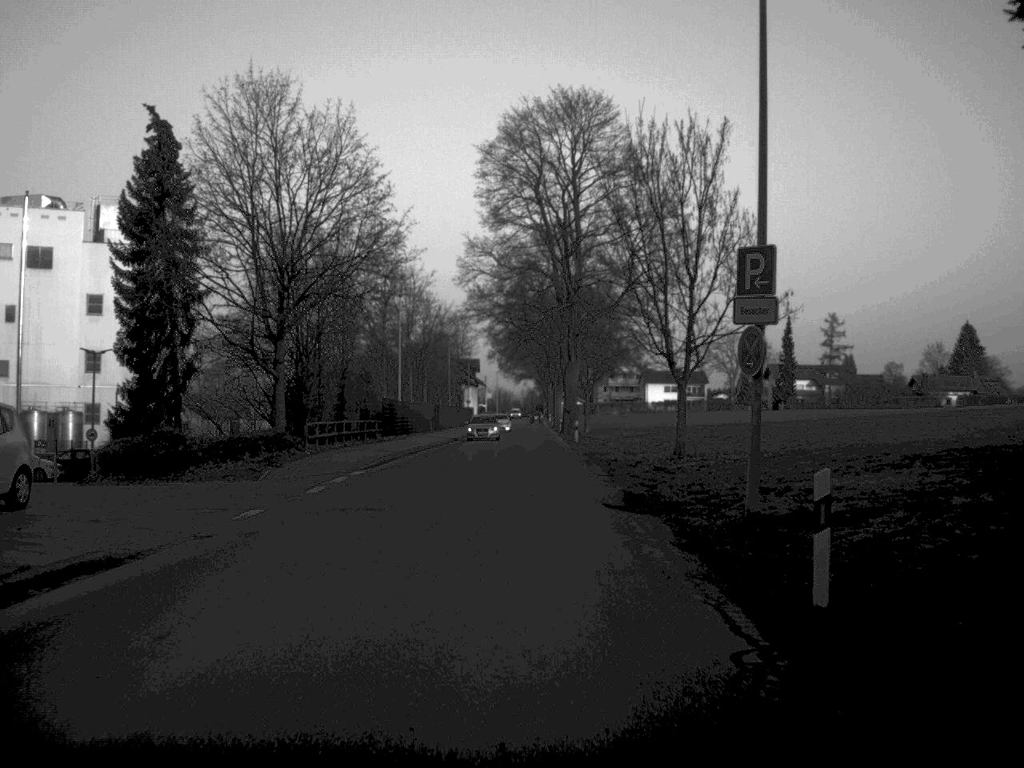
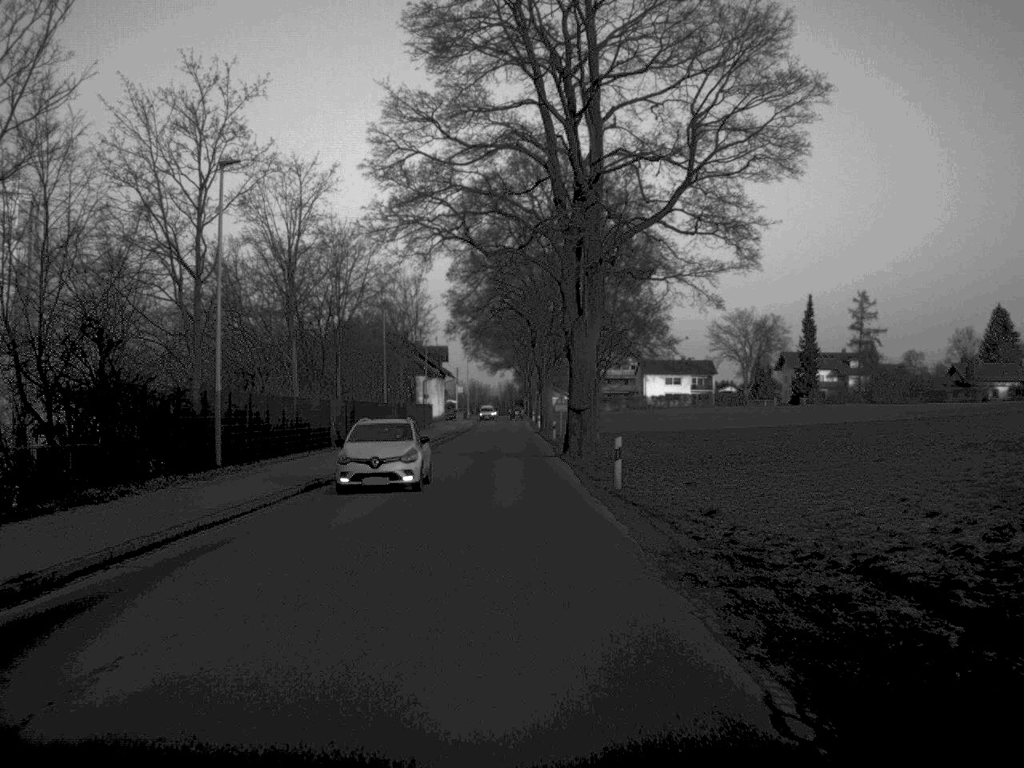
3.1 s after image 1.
(+0.3, +37.3) m; +1°
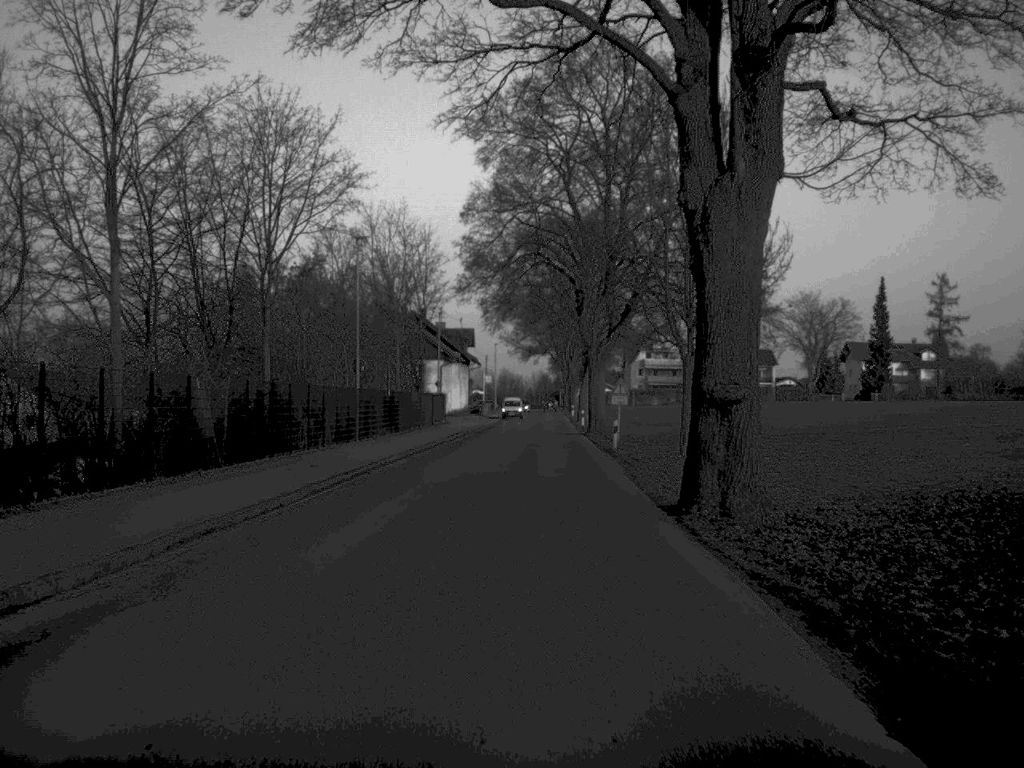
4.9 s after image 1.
(-0.4, +24.7) m; -1°
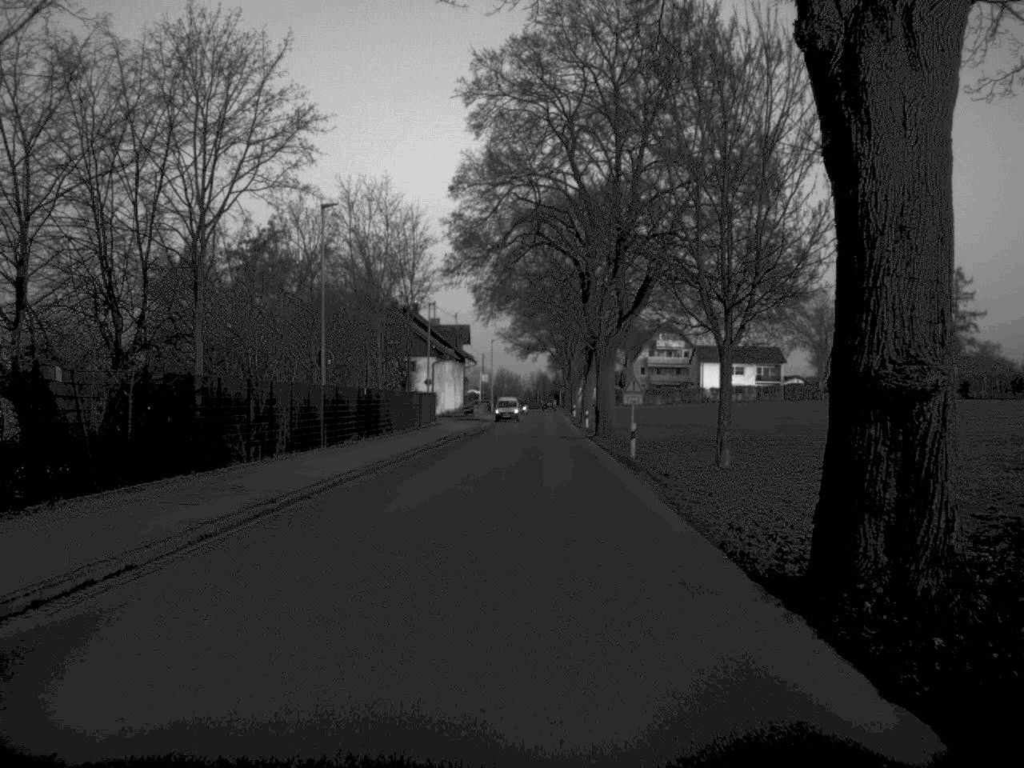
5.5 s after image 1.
(0.0, +7.9) m; 0°
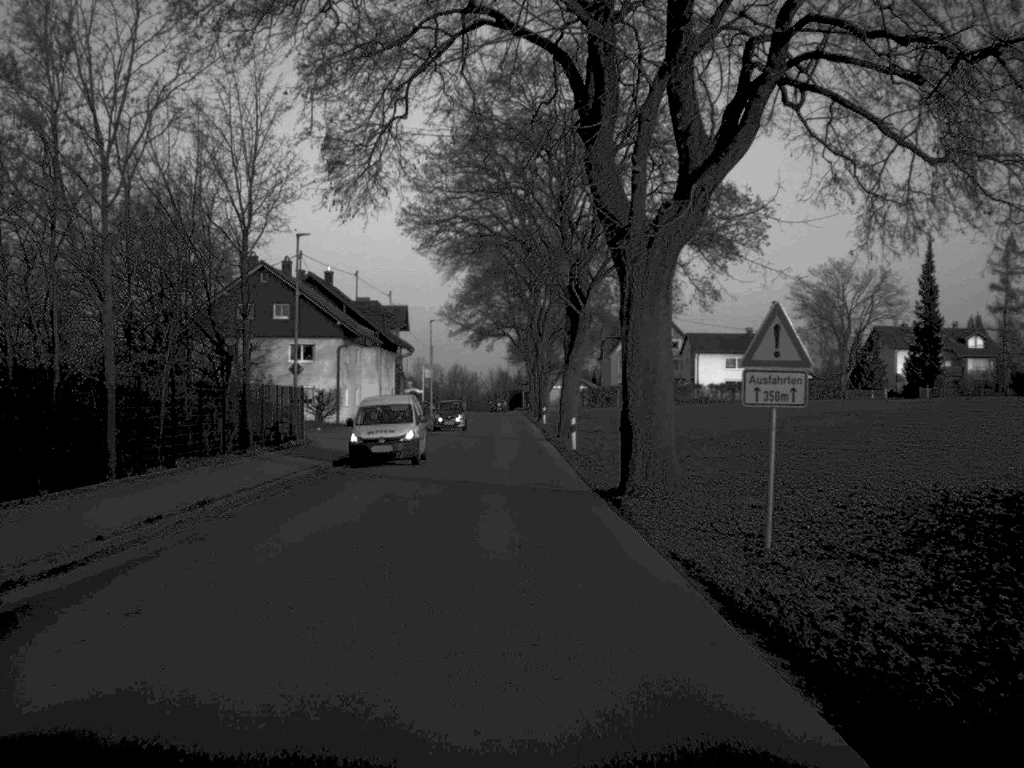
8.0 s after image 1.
(+0.9, +34.6) m; +2°
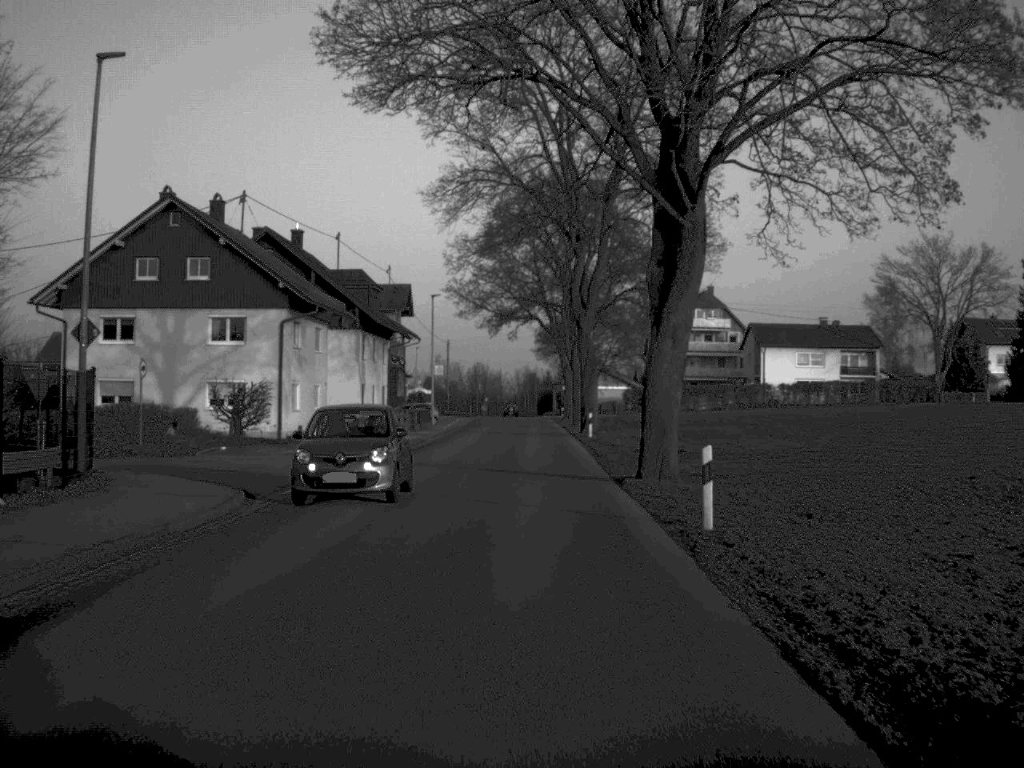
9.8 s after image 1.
(-0.3, +25.7) m; -1°
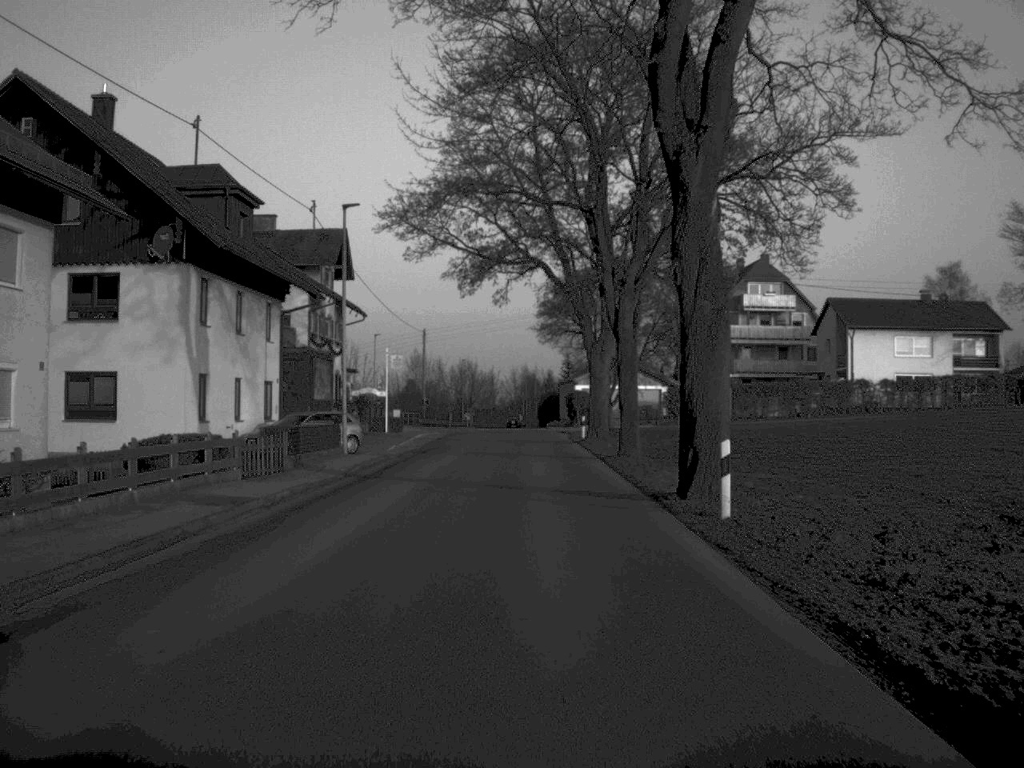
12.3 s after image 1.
(0.0, +35.5) m; 0°
